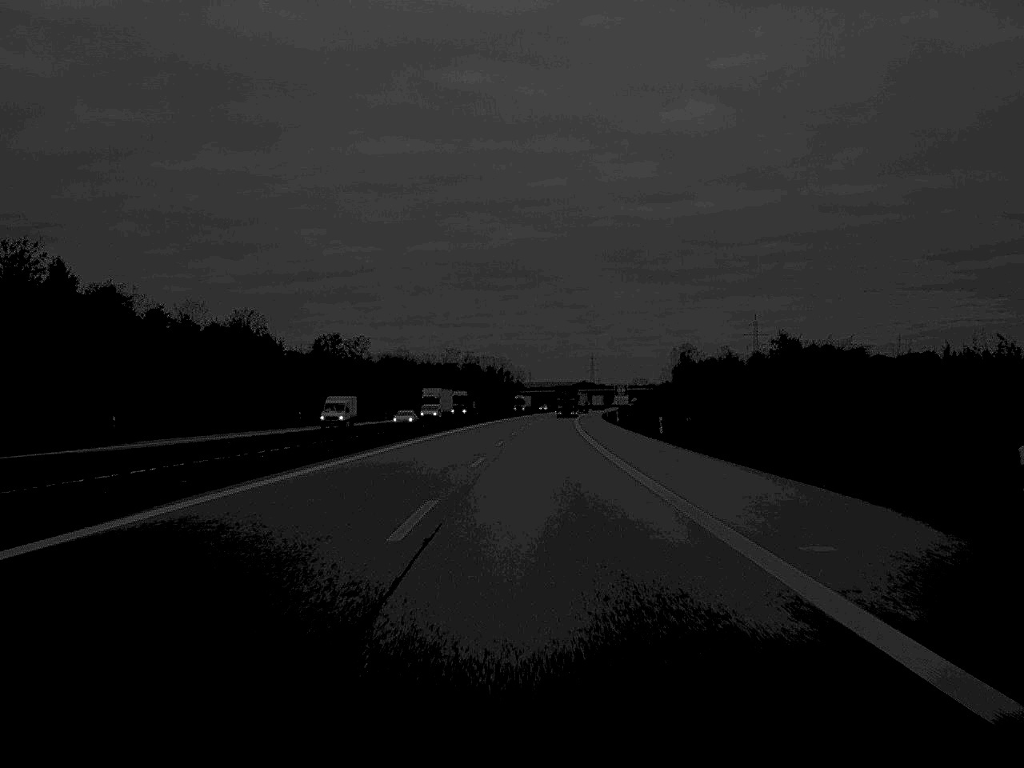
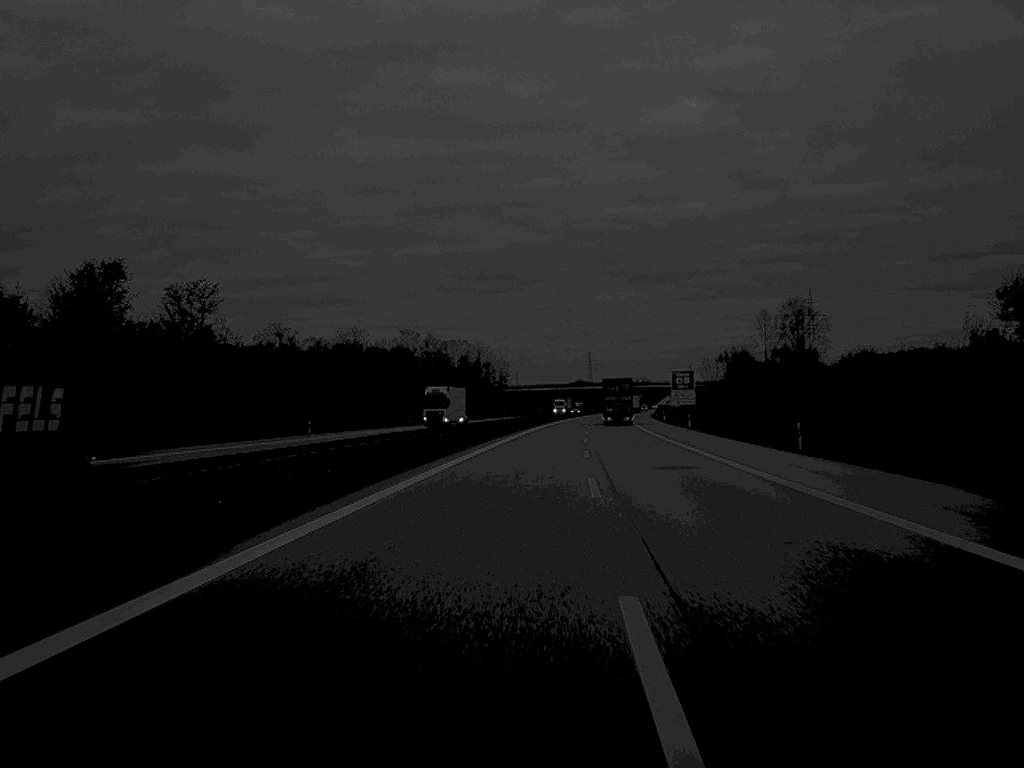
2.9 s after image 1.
(+0.1, +117.9) m; +1°
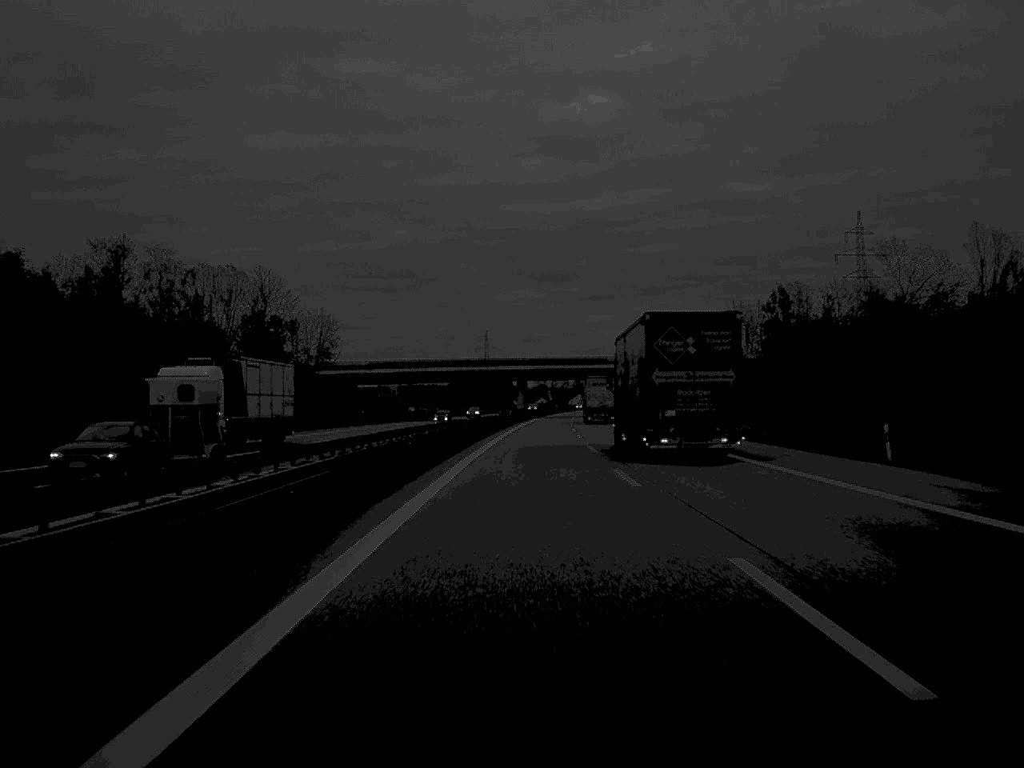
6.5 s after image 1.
(+7.0, +158.7) m; +5°
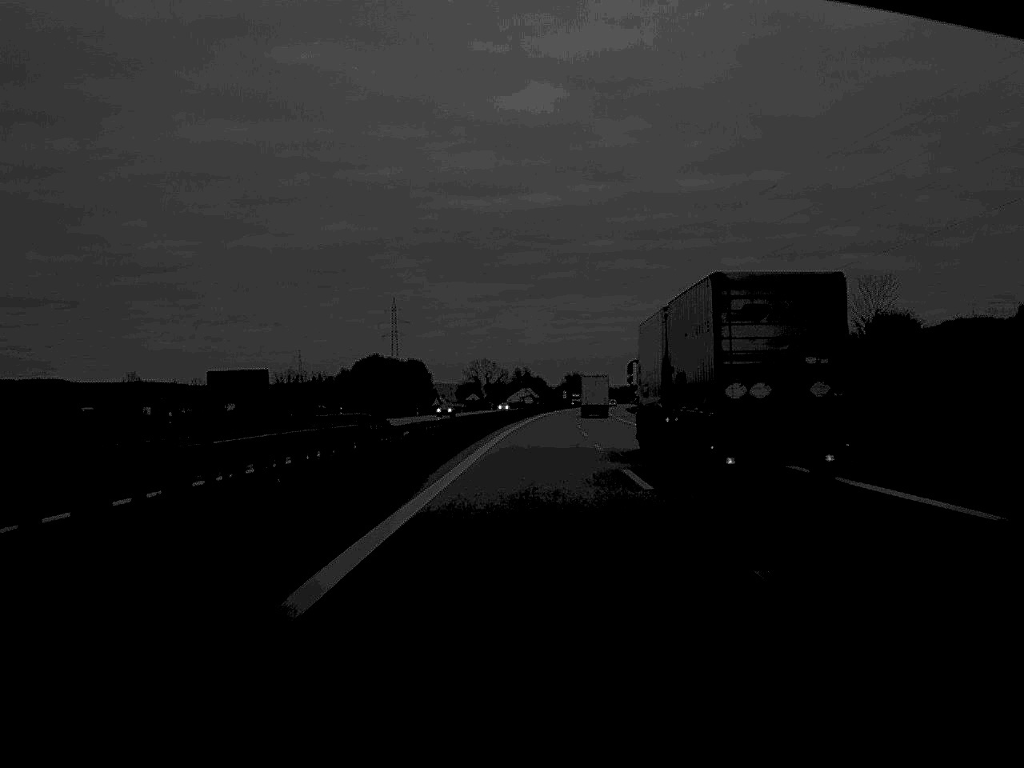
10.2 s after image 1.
(+4.0, +161.8) m; +3°
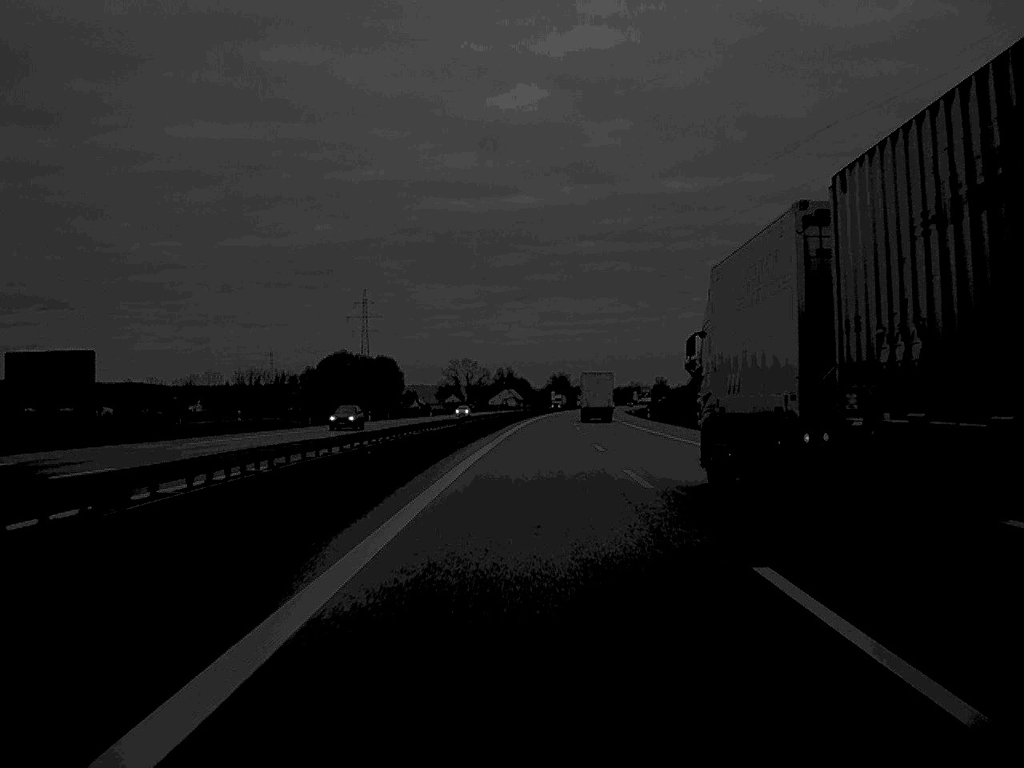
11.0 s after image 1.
(+0.2, +35.2) m; +1°
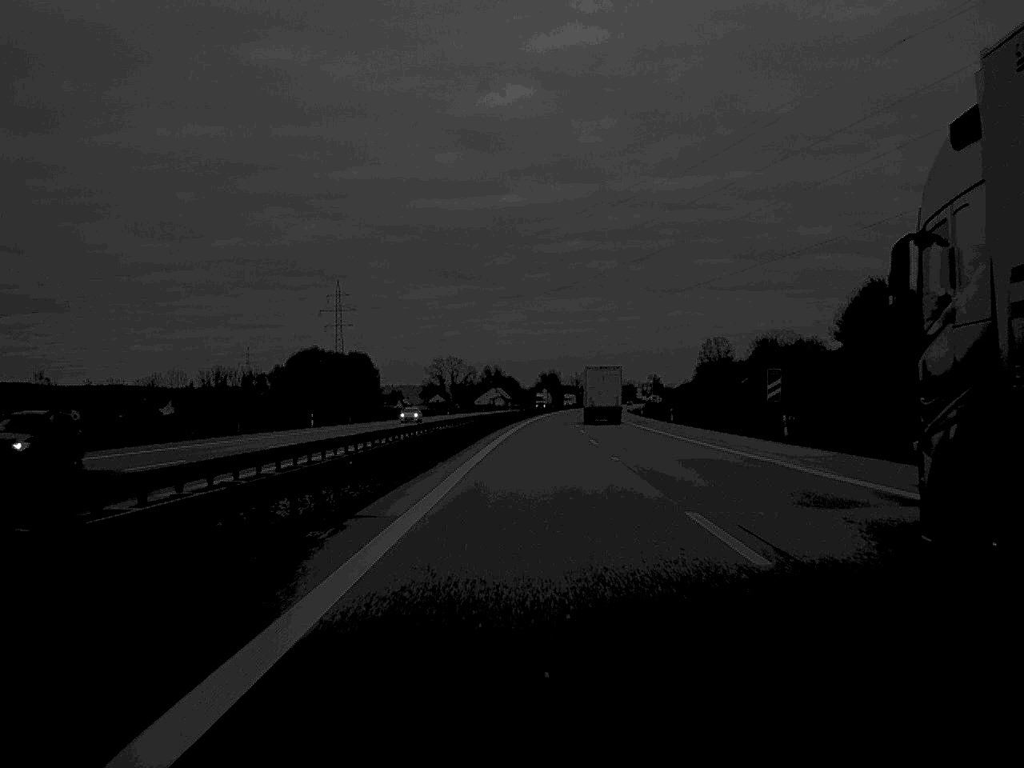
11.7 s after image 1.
(+0.1, +29.3) m; +1°
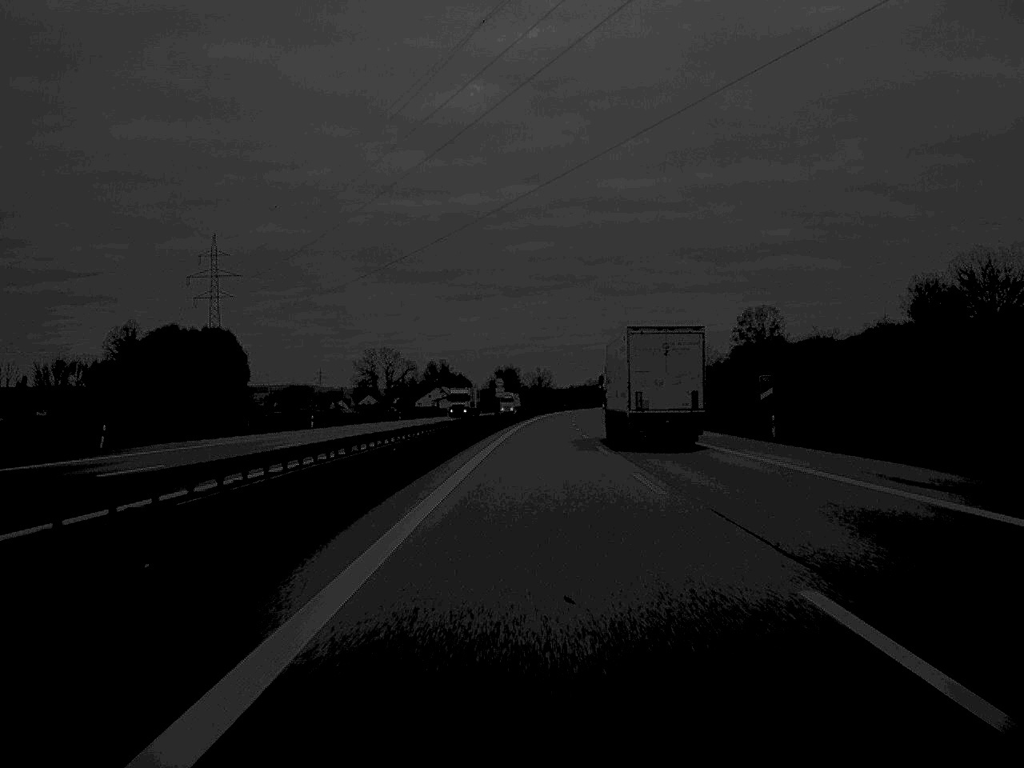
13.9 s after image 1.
(+1.6, +97.3) m; +2°
